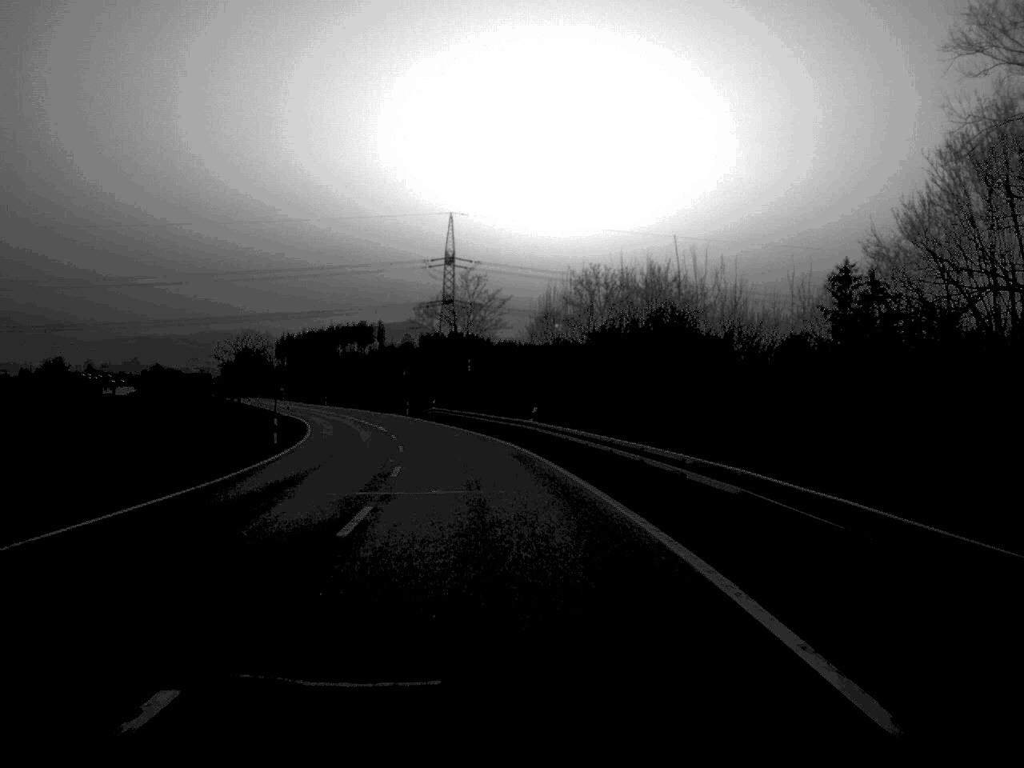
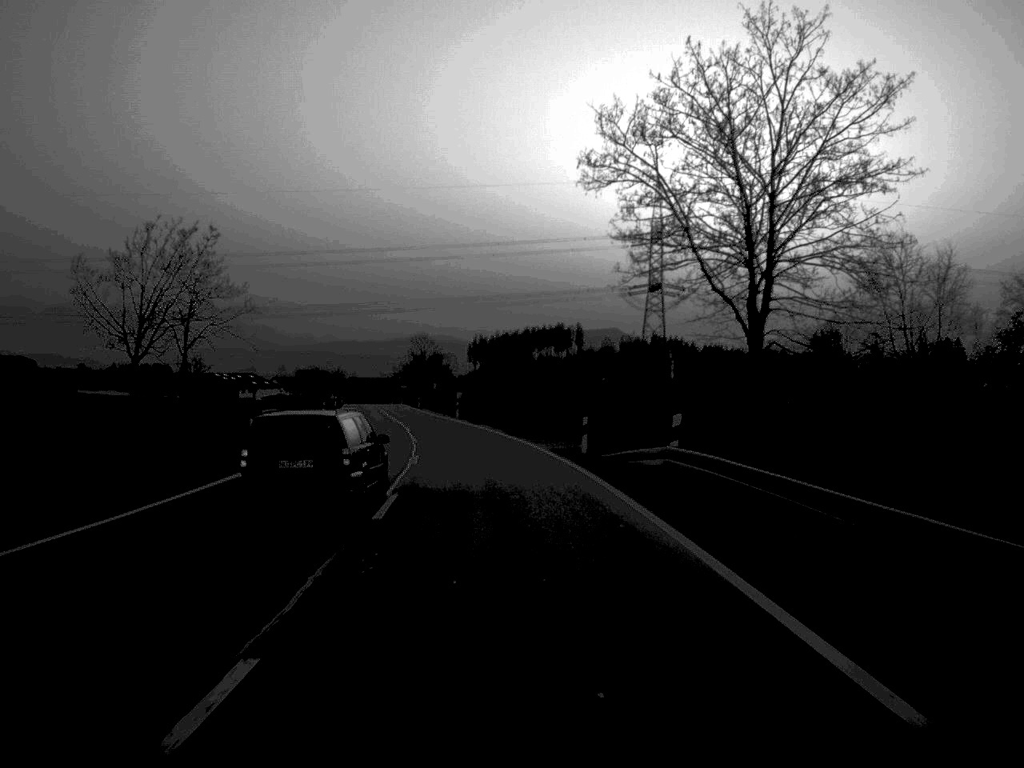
(-4.8, +60.4) m; -9°
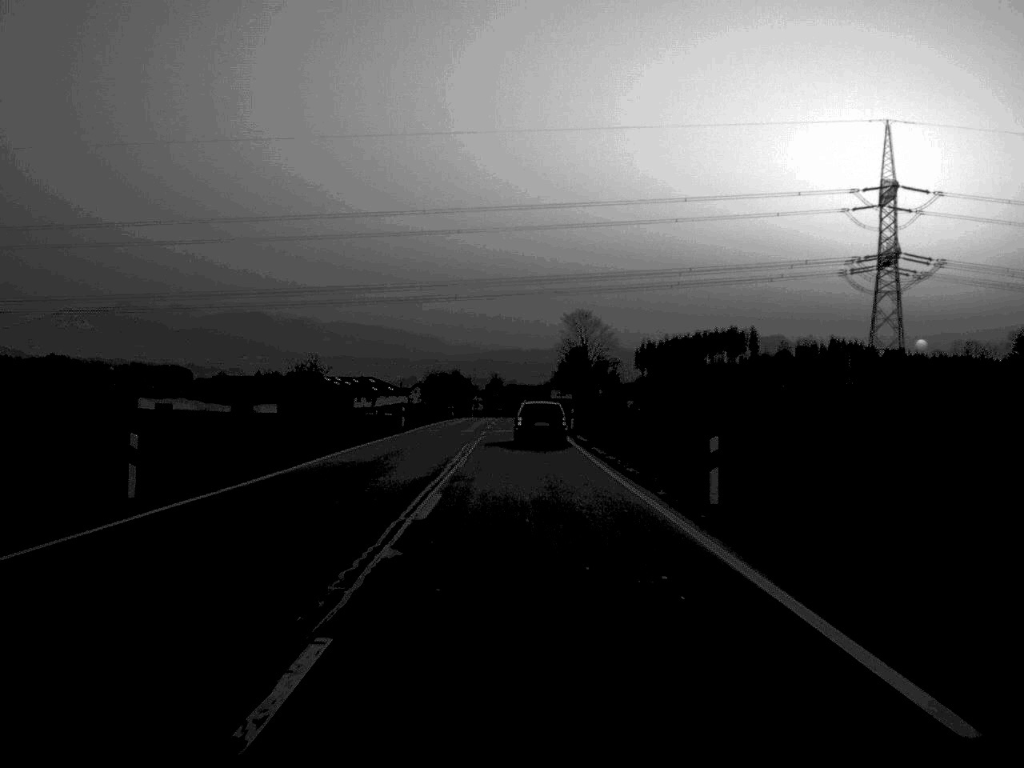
(-4.6, +64.1) m; -7°
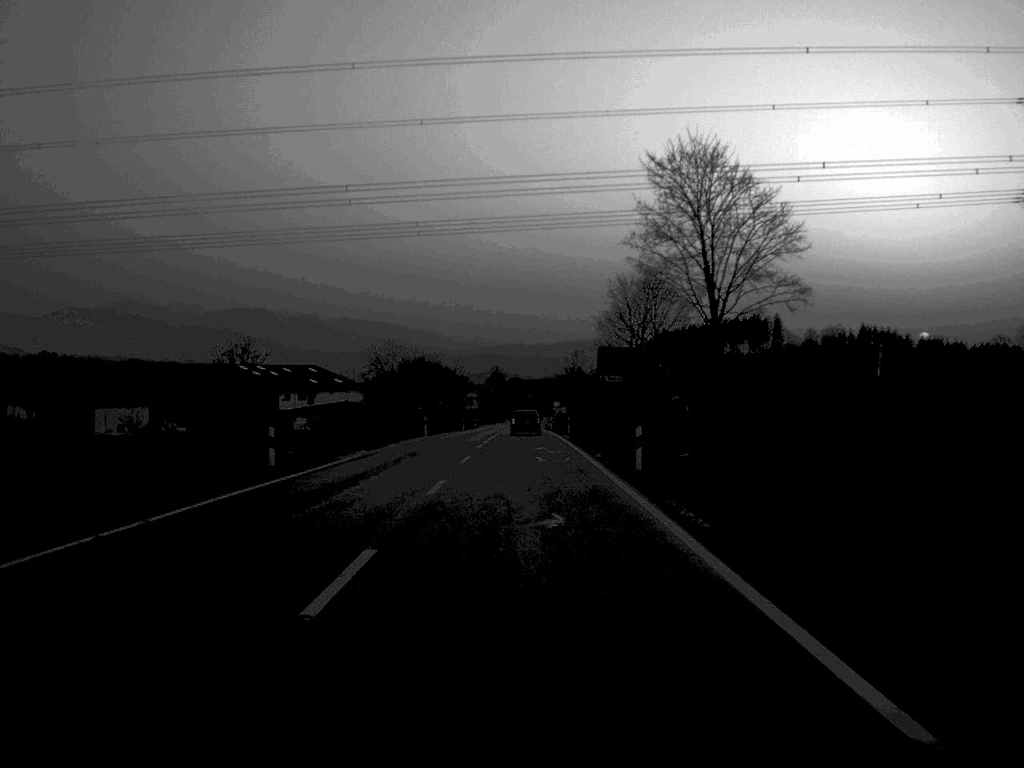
(-0.2, +79.5) m; 0°
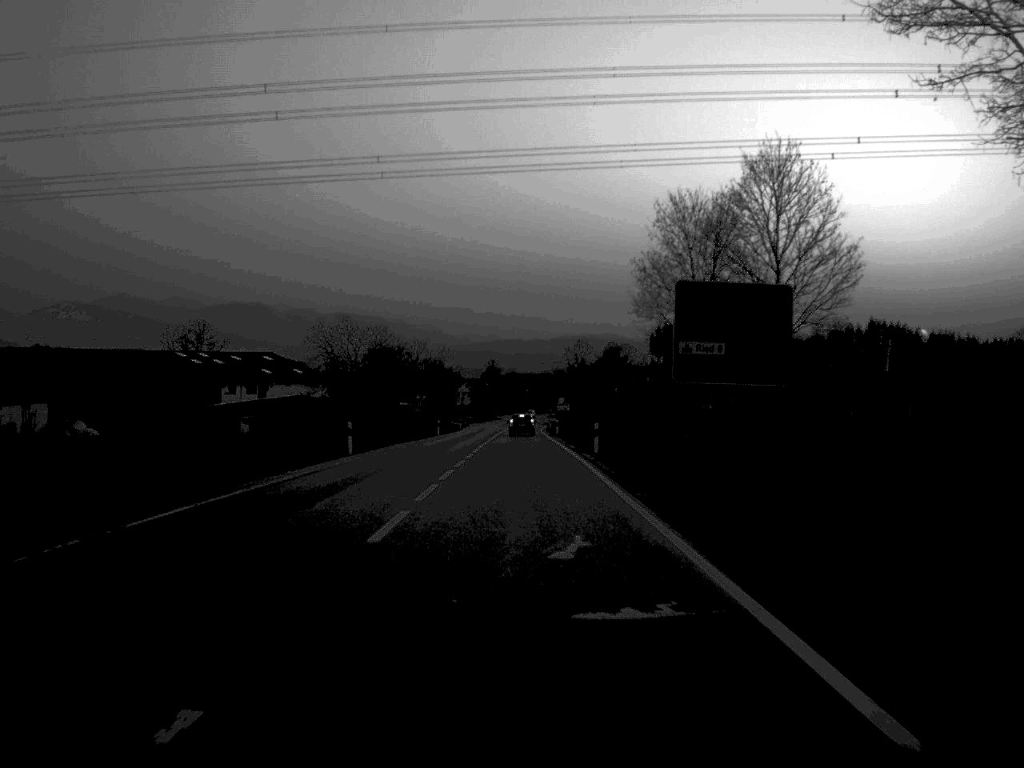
(0.0, +30.5) m; 0°
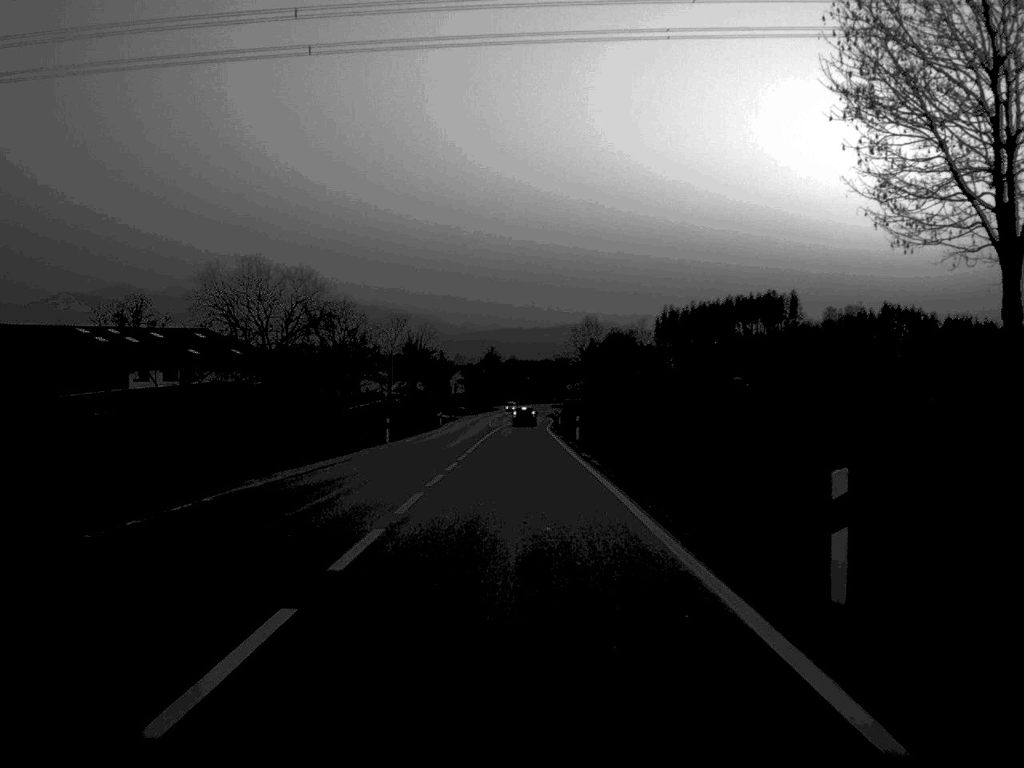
(0.0, +32.9) m; 0°
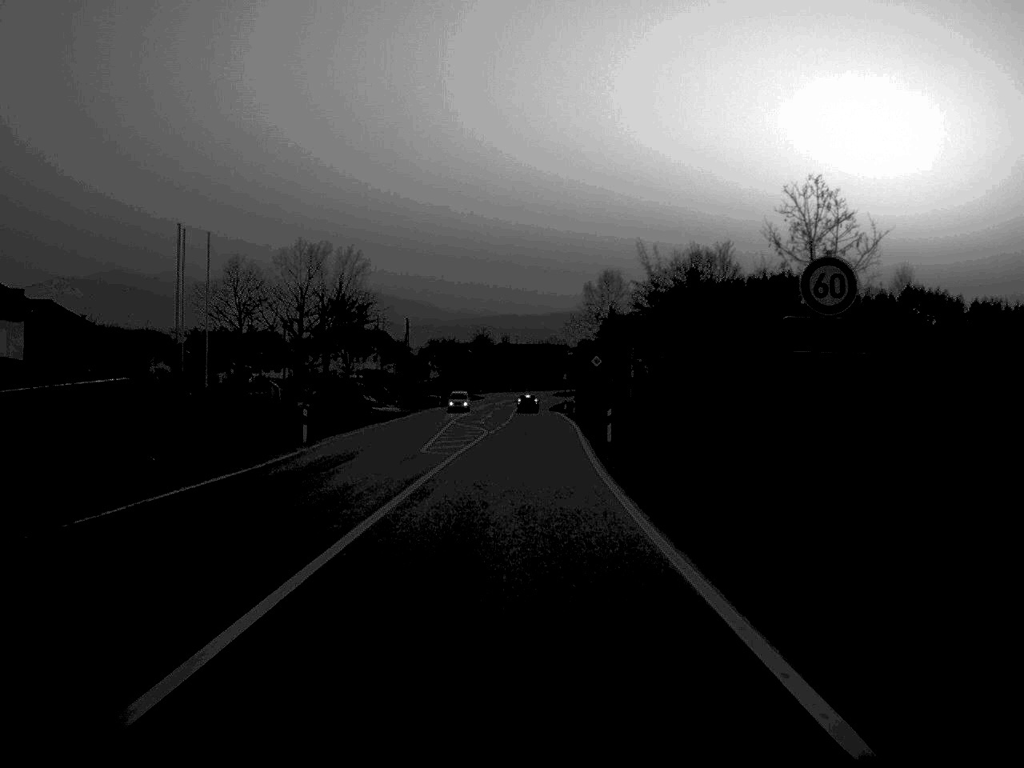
(0.0, +61.7) m; 0°
